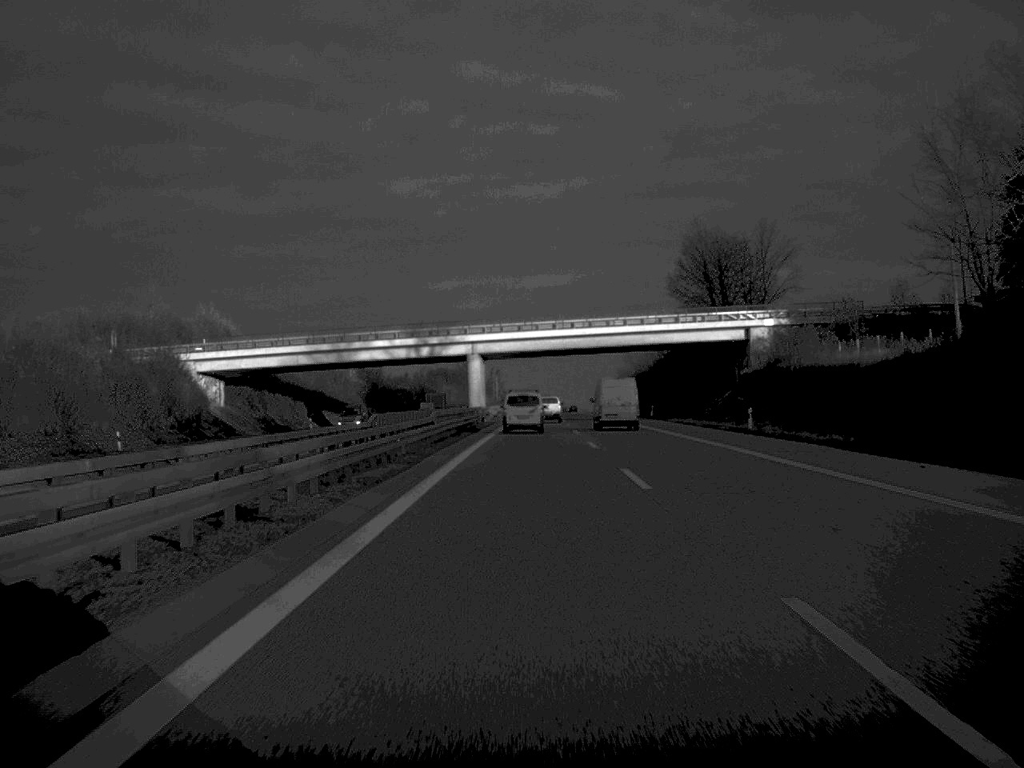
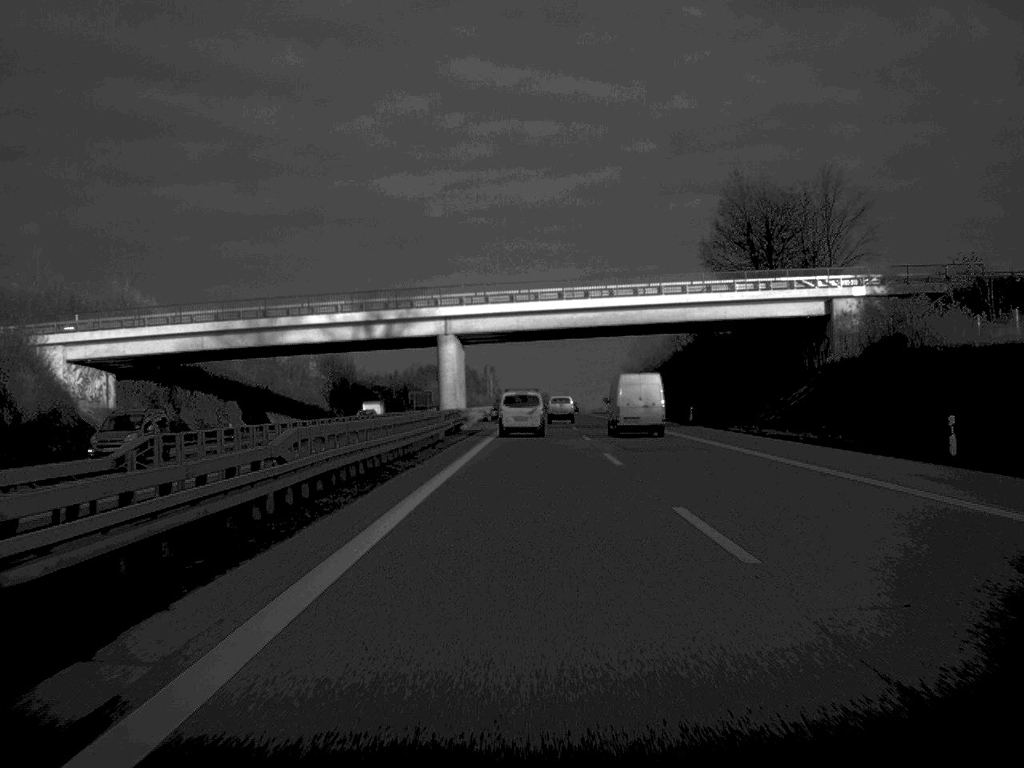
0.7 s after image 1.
(0.0, +27.7) m; 0°
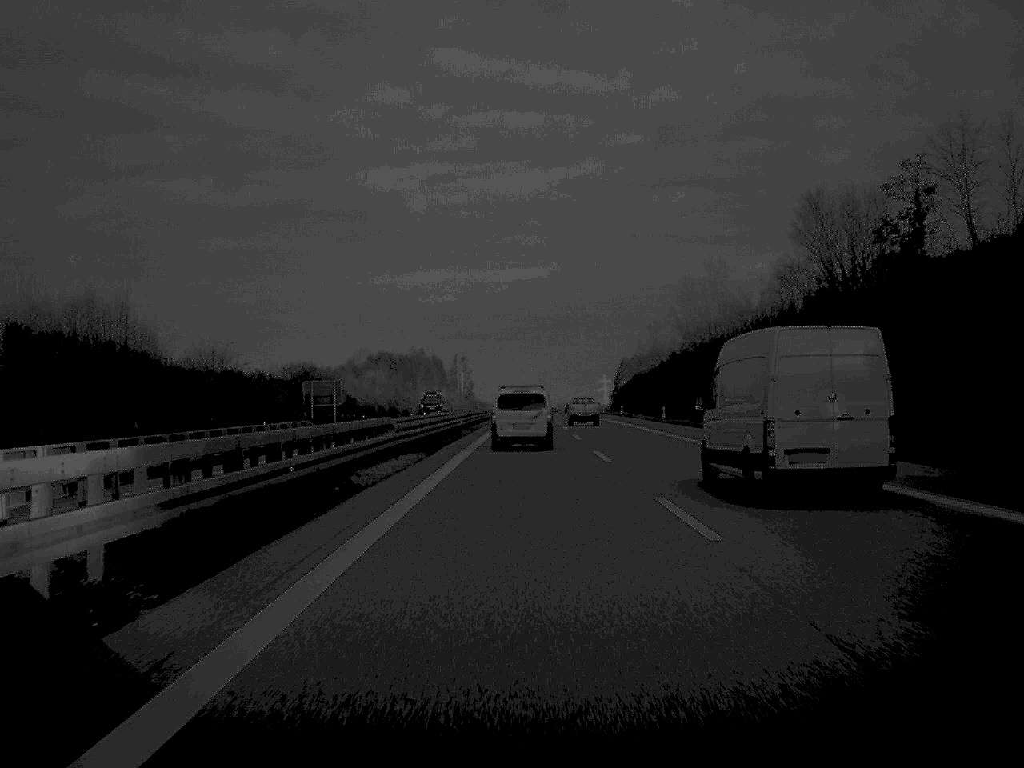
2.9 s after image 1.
(+0.7, +87.5) m; +1°
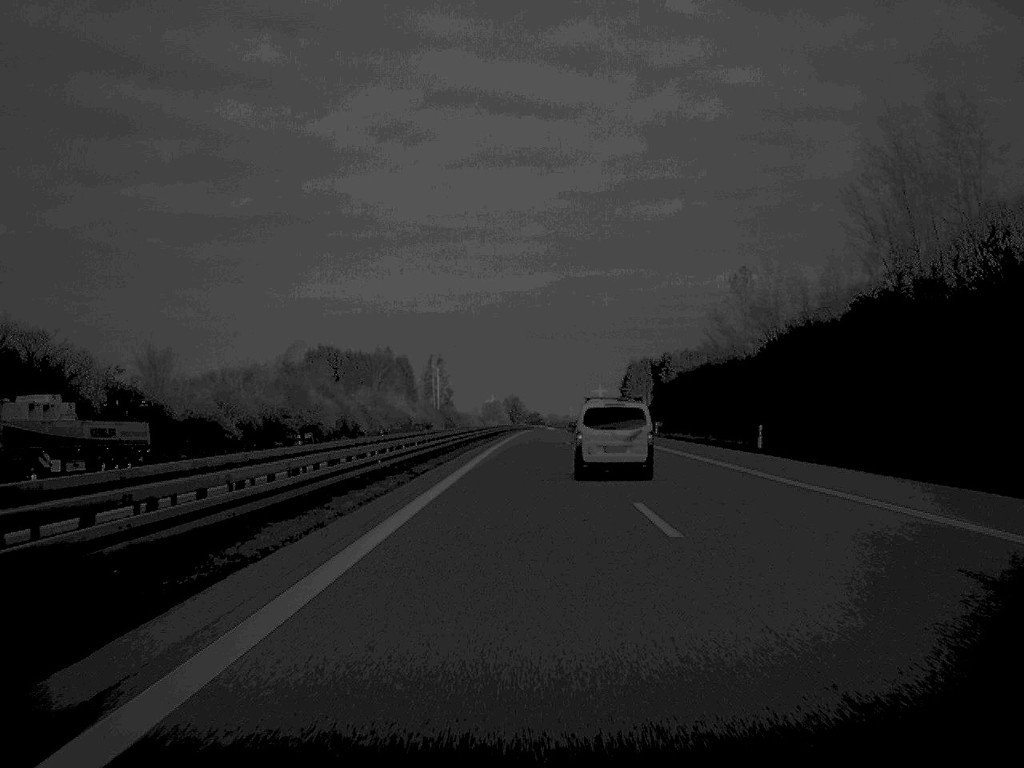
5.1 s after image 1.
(+0.4, +87.1) m; 0°
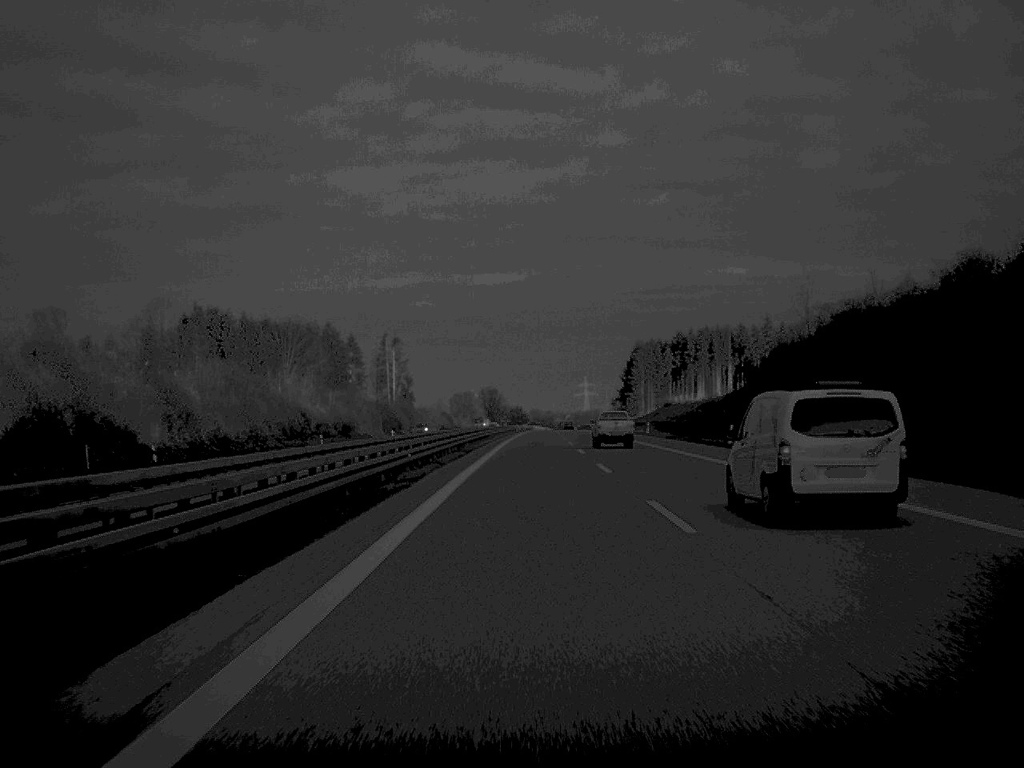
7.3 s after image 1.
(+0.6, +89.9) m; +1°
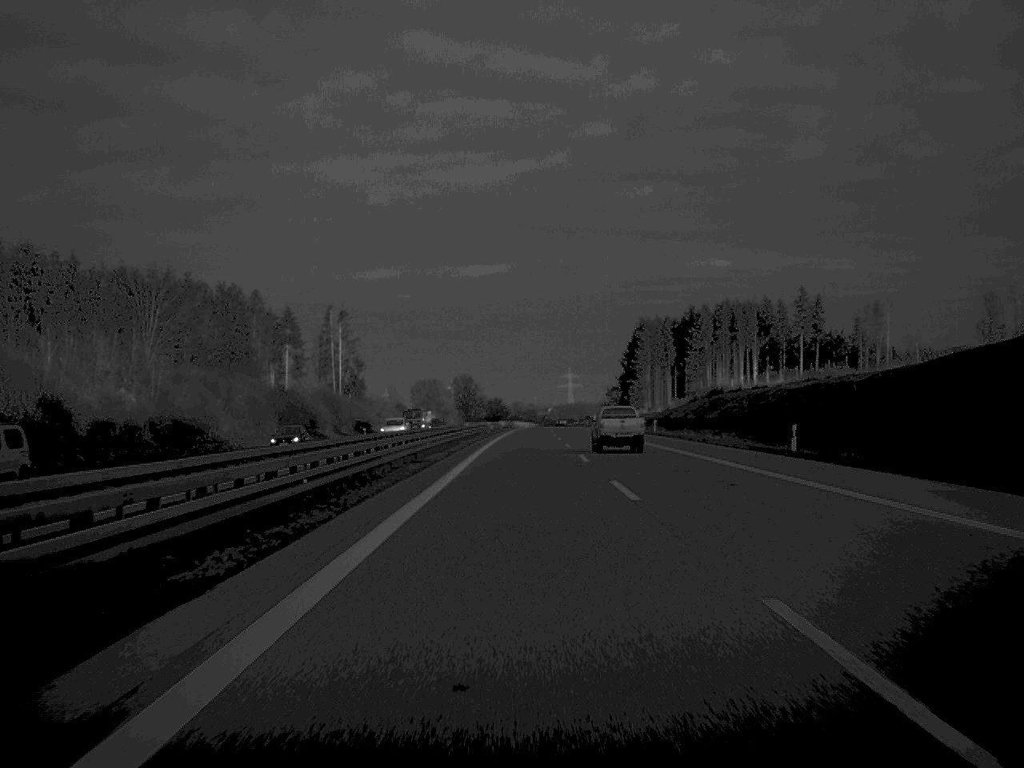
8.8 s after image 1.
(+0.4, +66.5) m; +1°
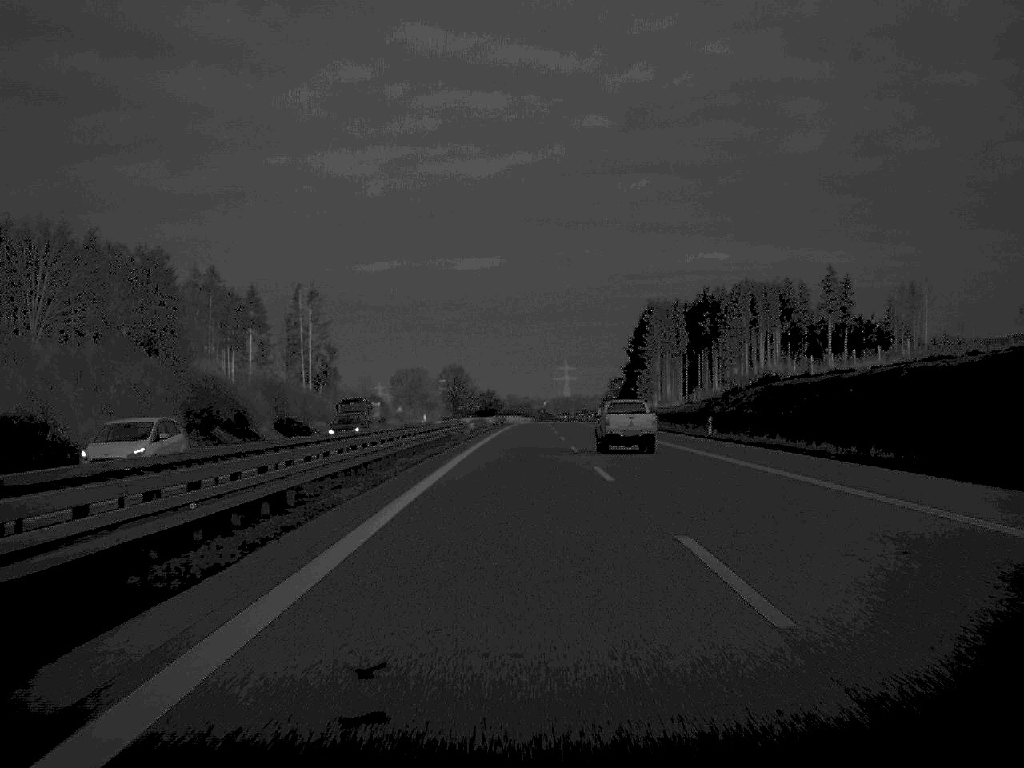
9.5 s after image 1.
(+0.1, +31.6) m; 0°
